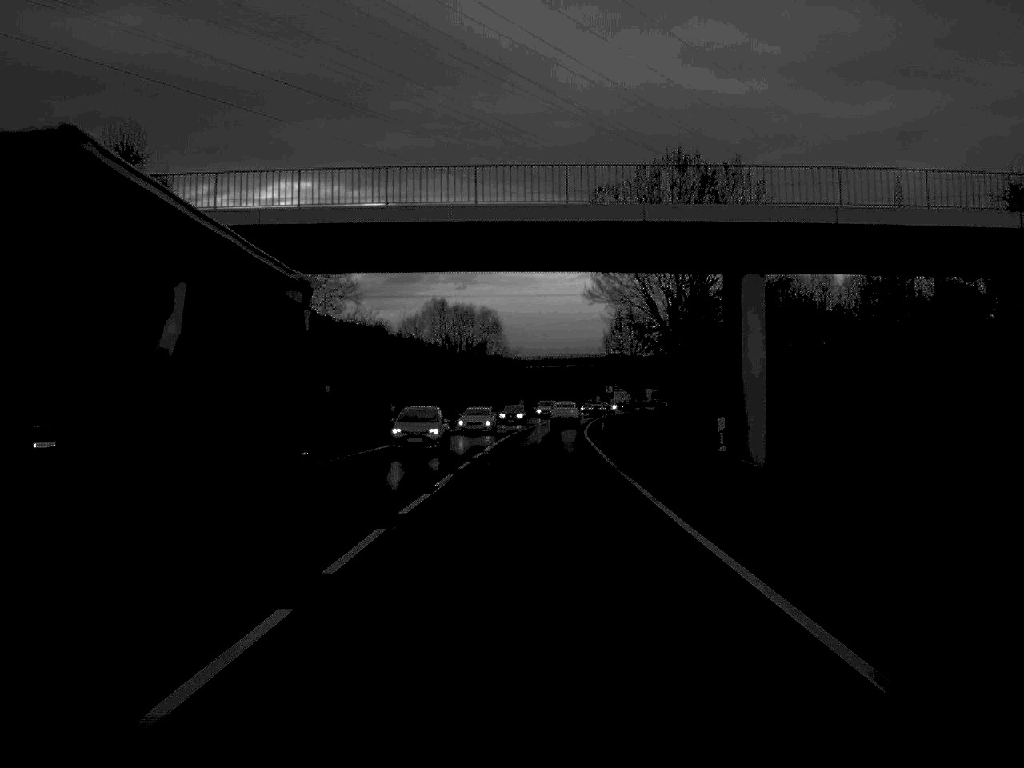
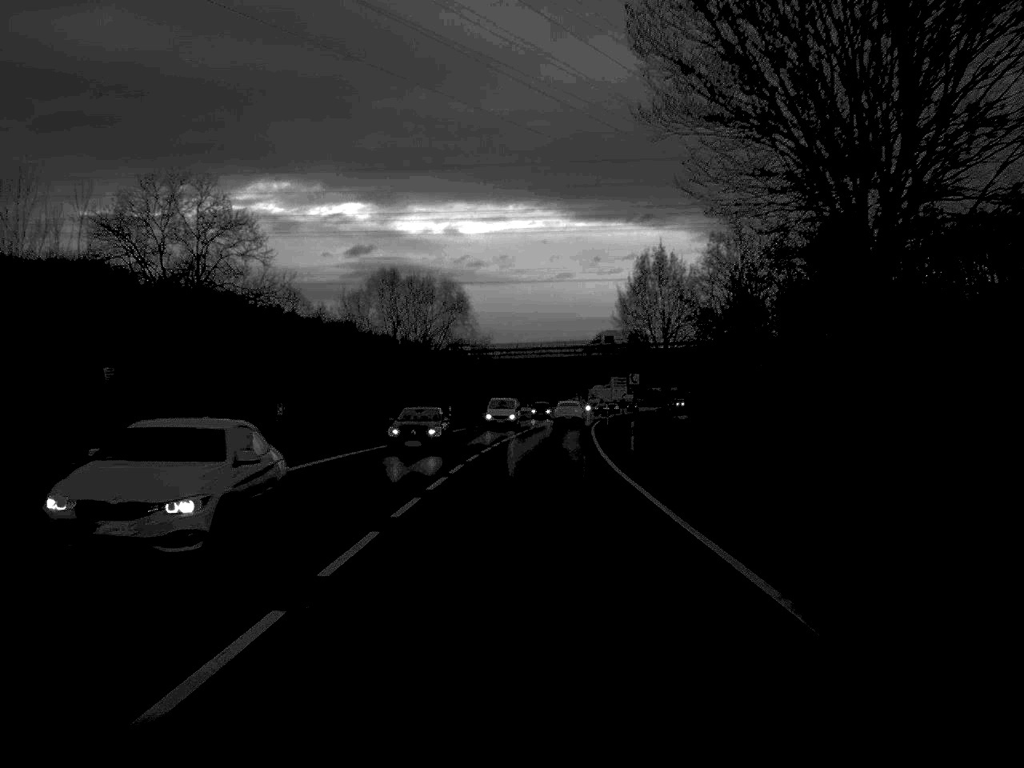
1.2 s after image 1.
(+0.3, +31.9) m; +1°
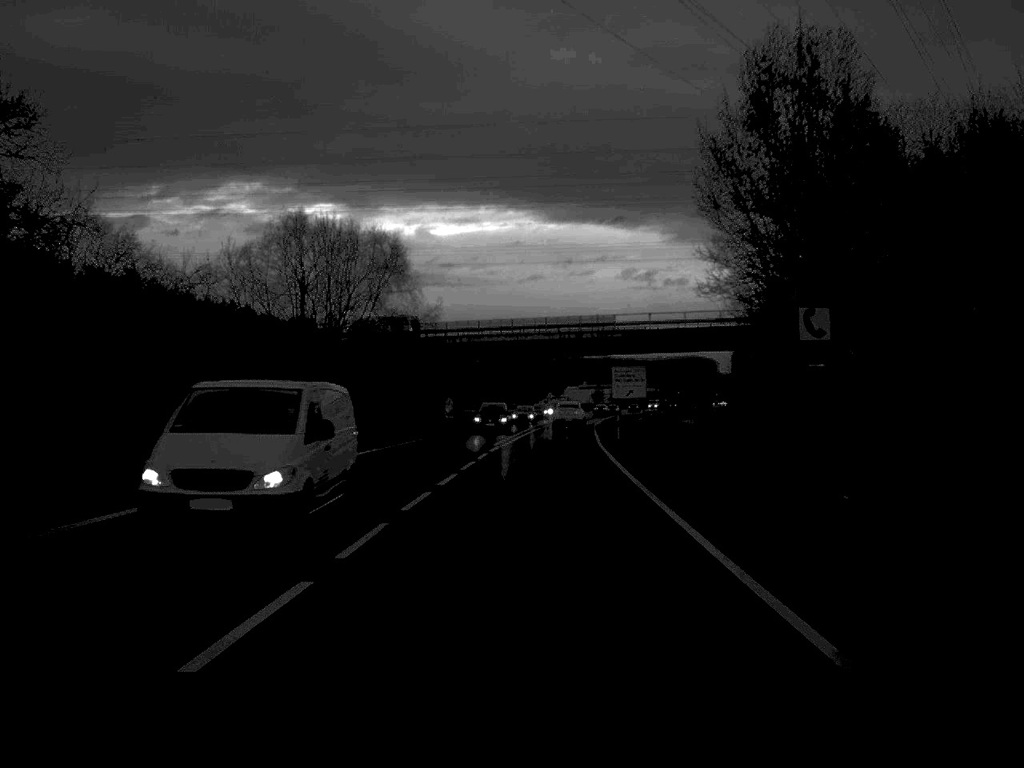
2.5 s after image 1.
(+0.4, +34.2) m; +1°
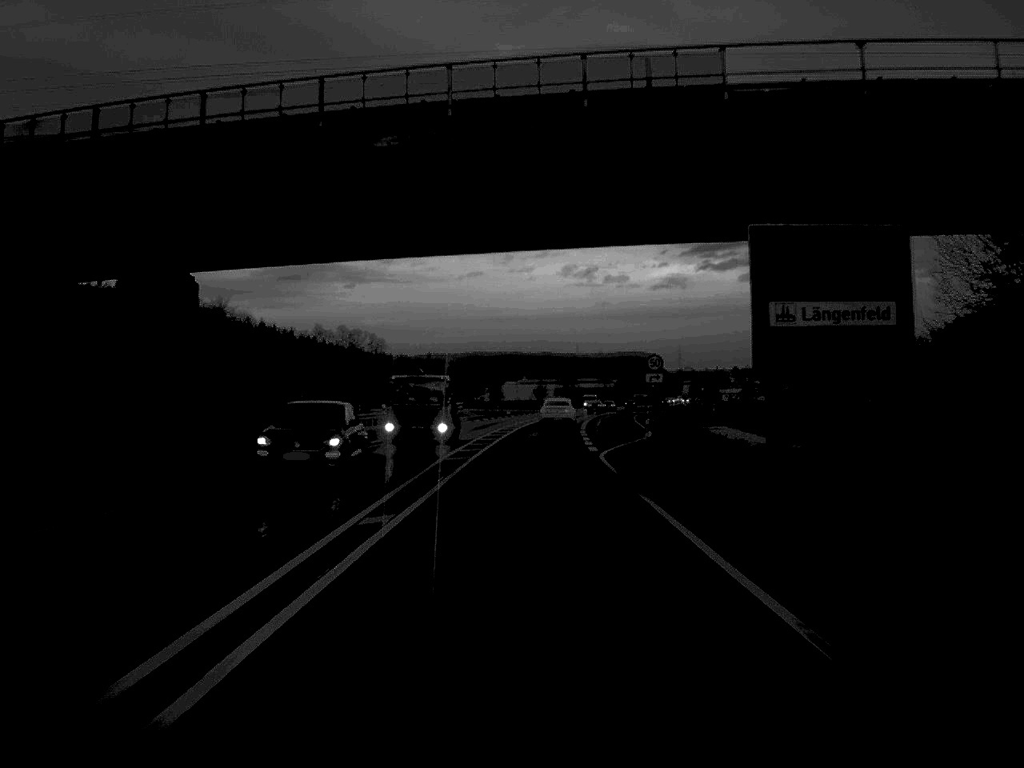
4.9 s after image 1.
(+1.6, +63.8) m; +3°
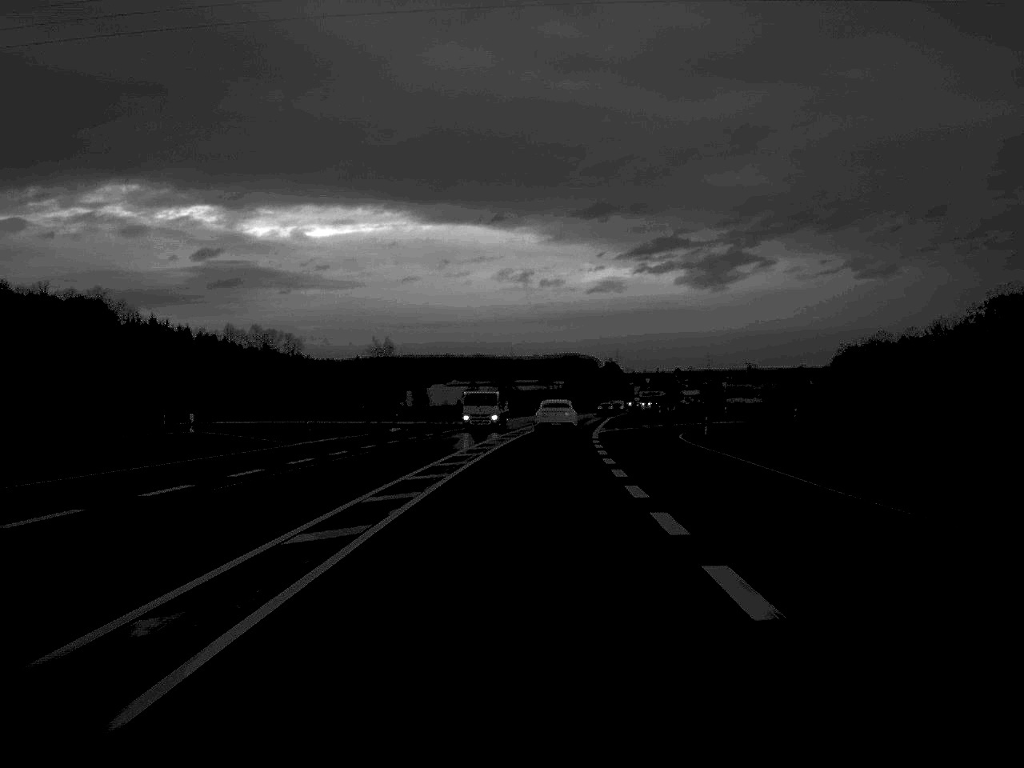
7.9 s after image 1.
(+1.9, +79.9) m; +3°
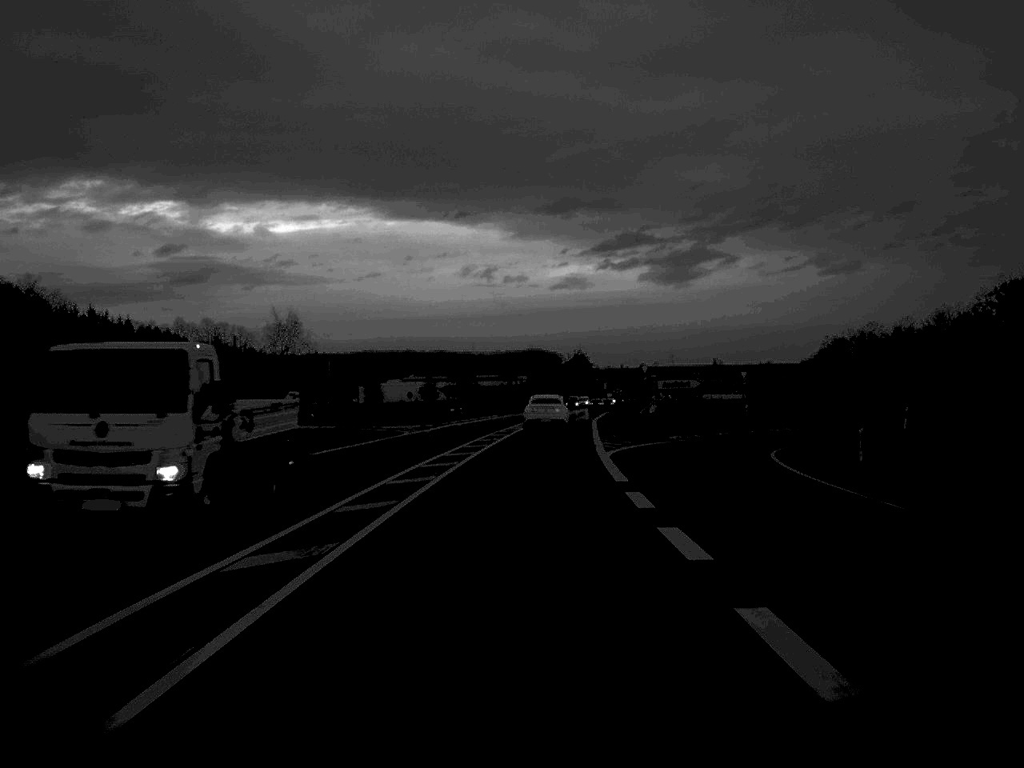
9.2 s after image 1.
(+0.5, +32.3) m; +2°
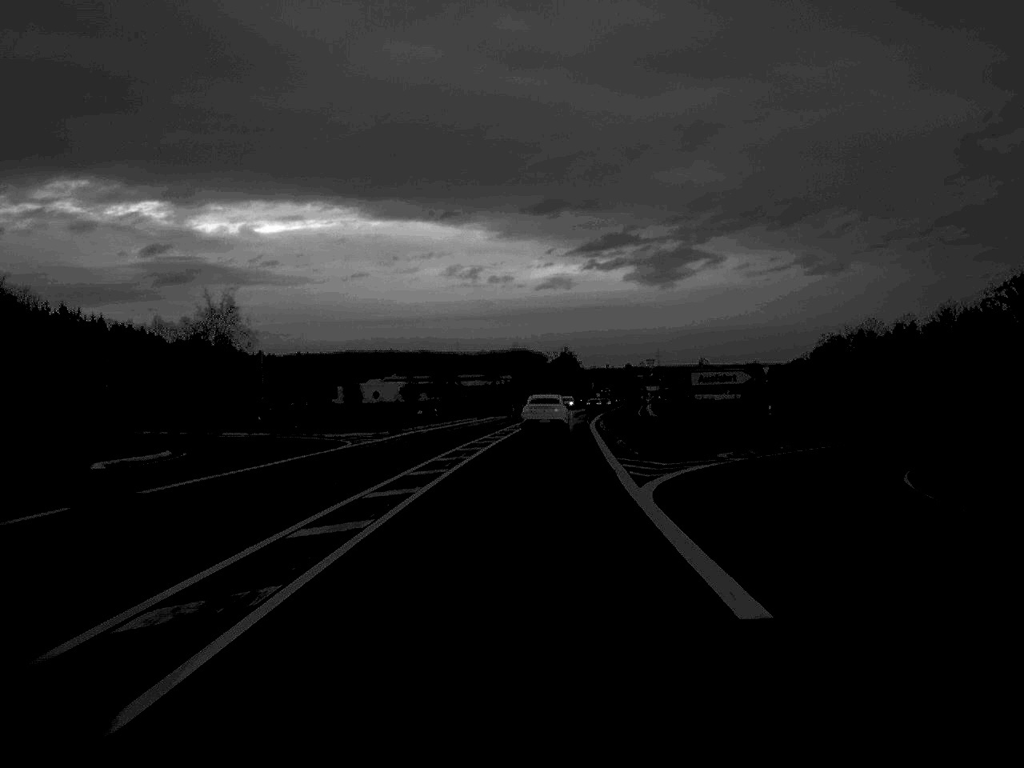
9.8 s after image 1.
(+0.1, +15.2) m; +1°
